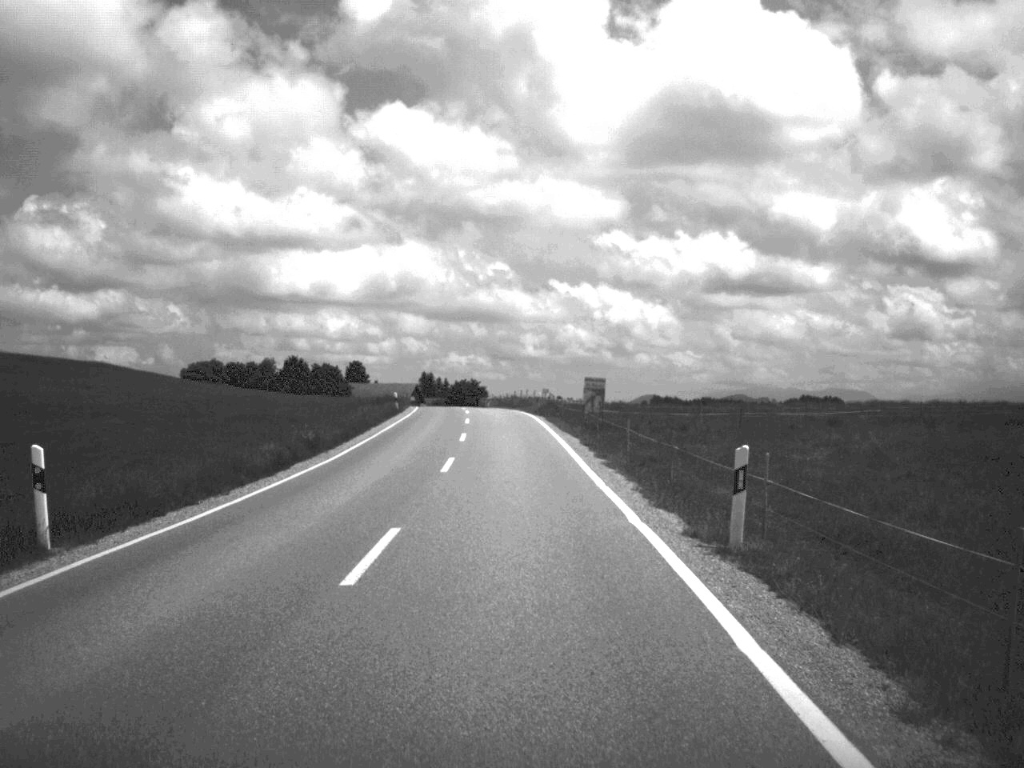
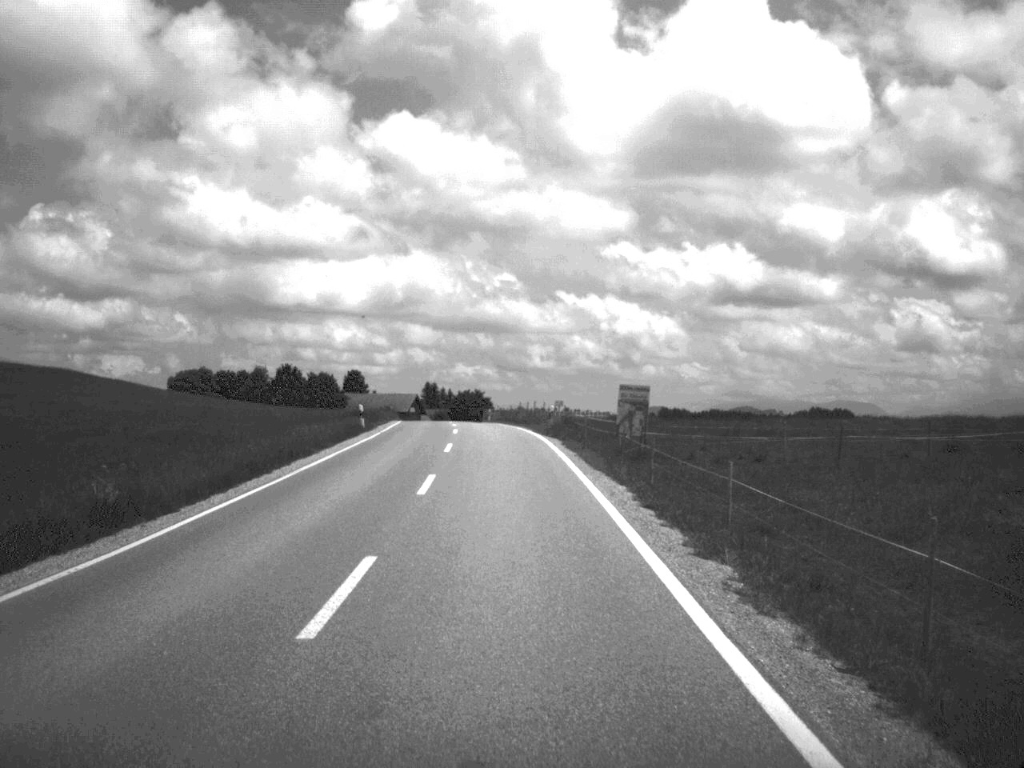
(0.0, +15.1) m; 0°
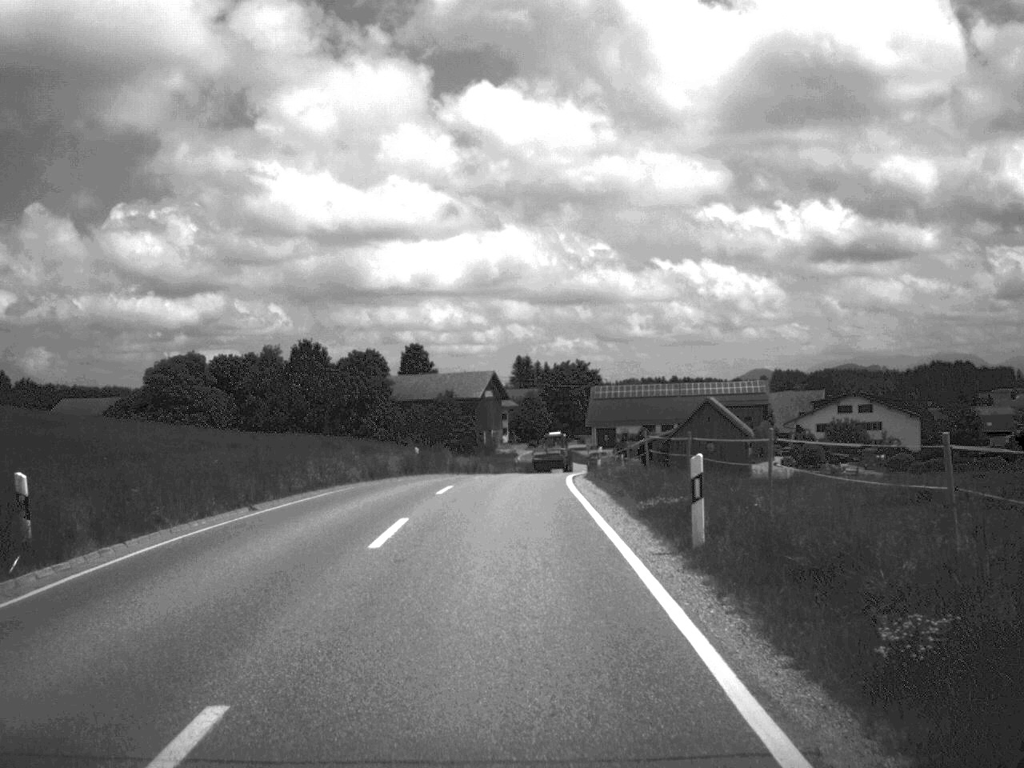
(-3.3, +75.7) m; -5°
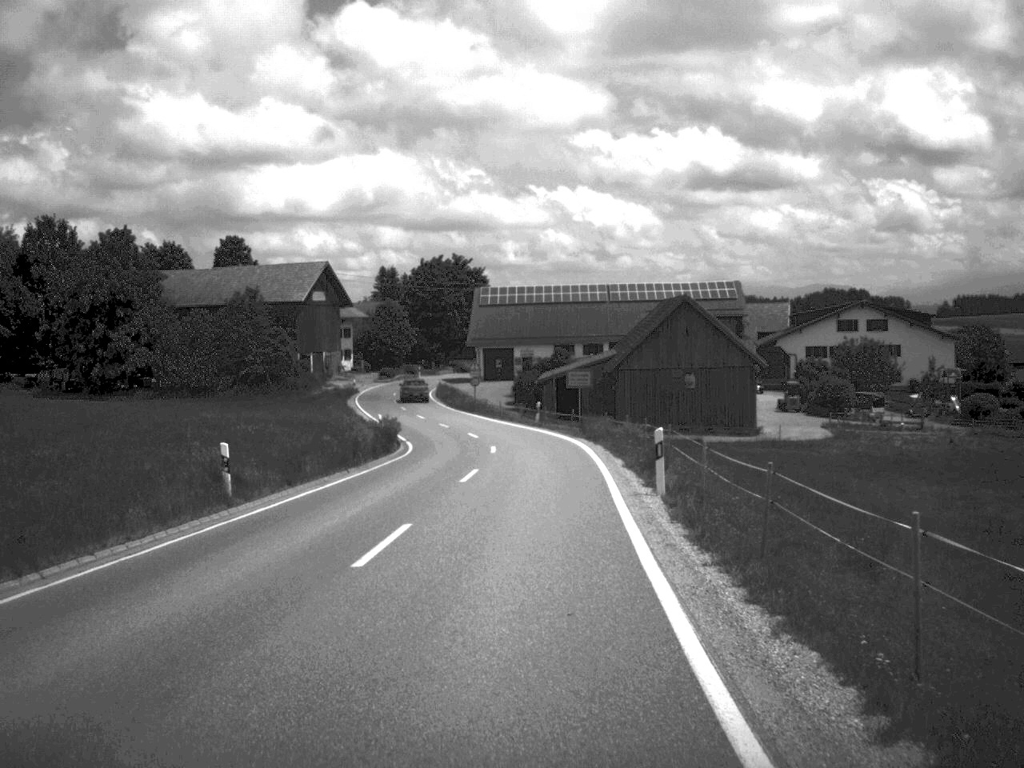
(+1.8, +60.2) m; +5°
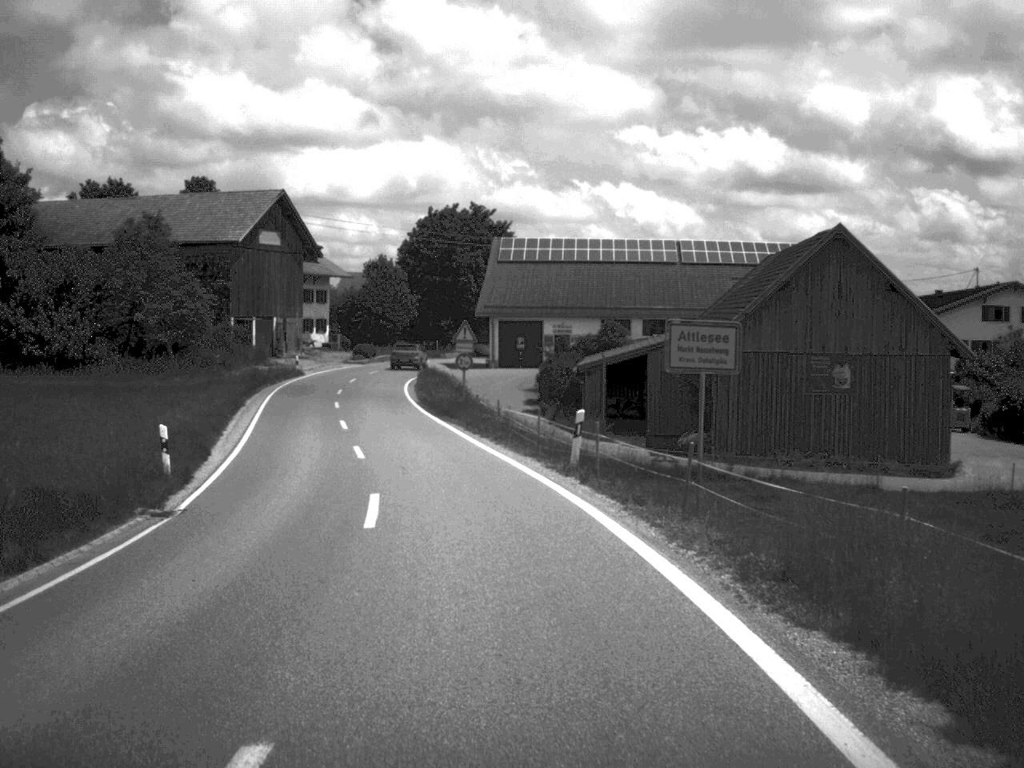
(+0.2, +34.0) m; -2°
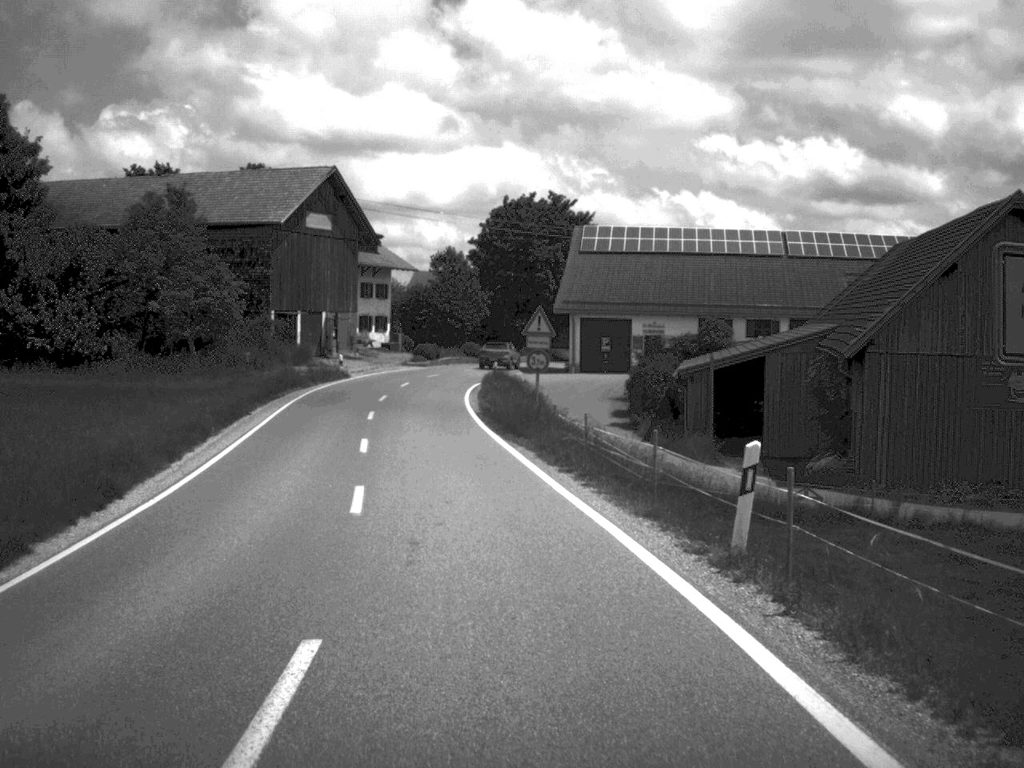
(-0.3, +10.2) m; -4°
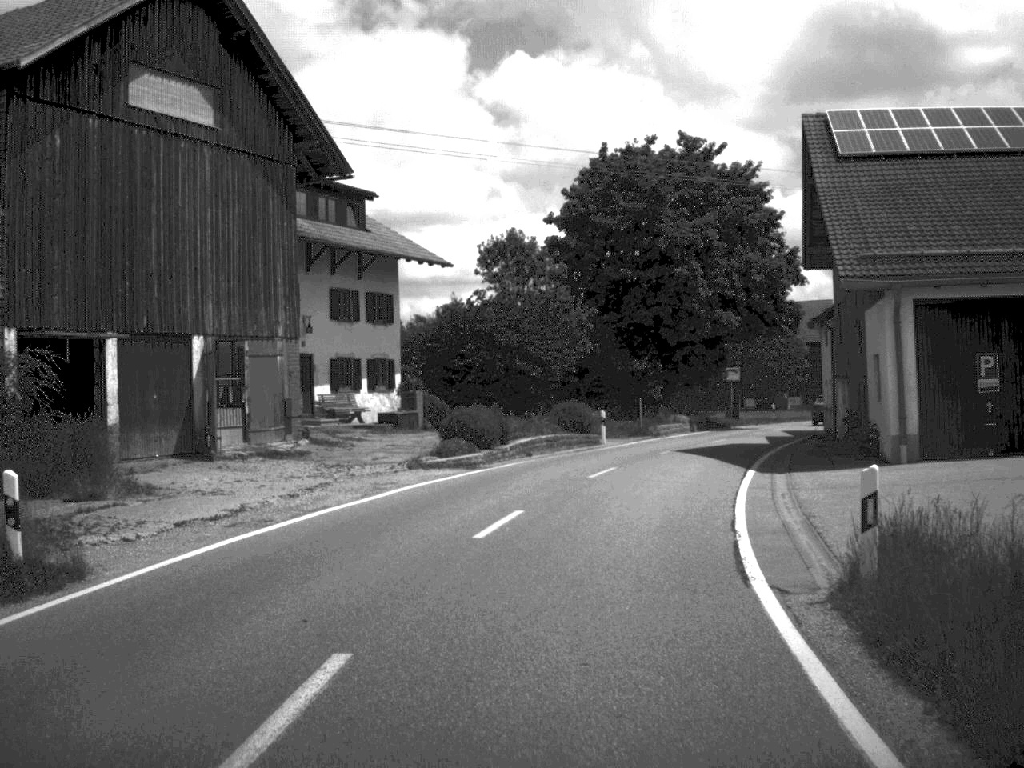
(-3.3, +44.6) m; -2°
